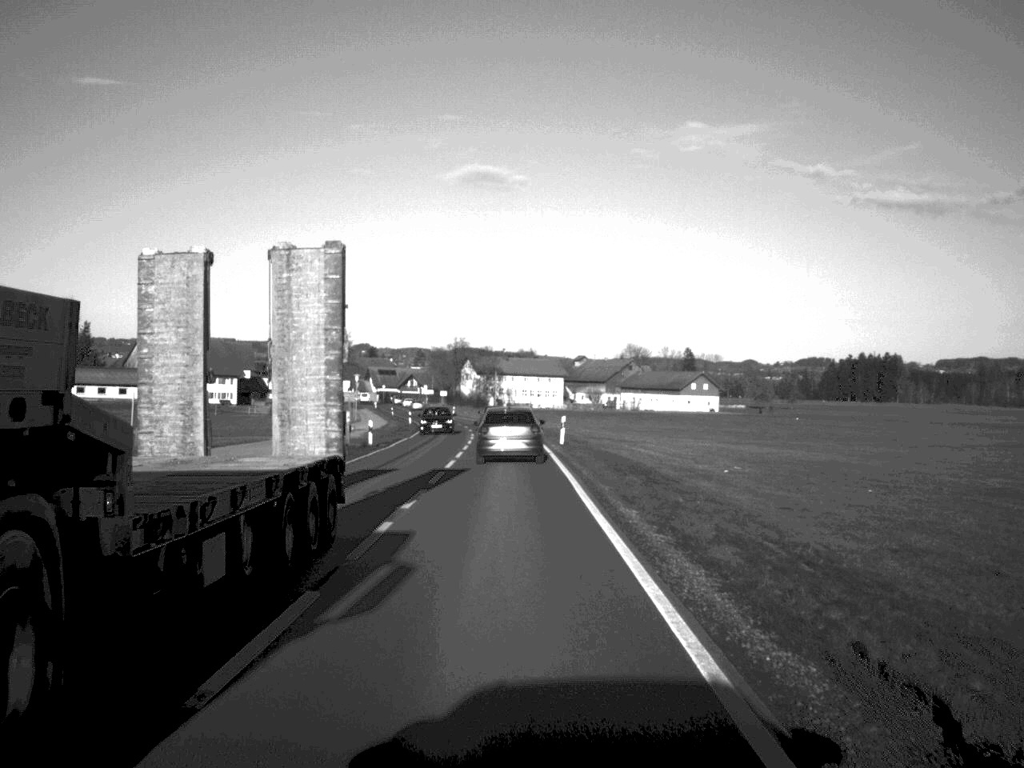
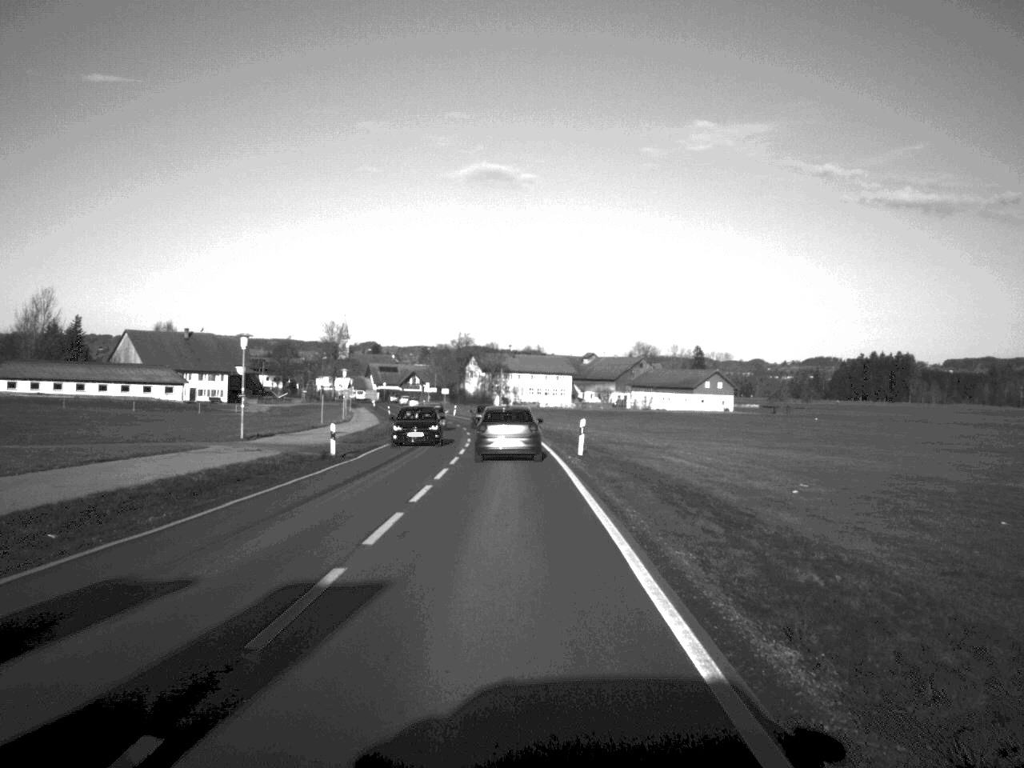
(0.0, +10.9) m; 0°
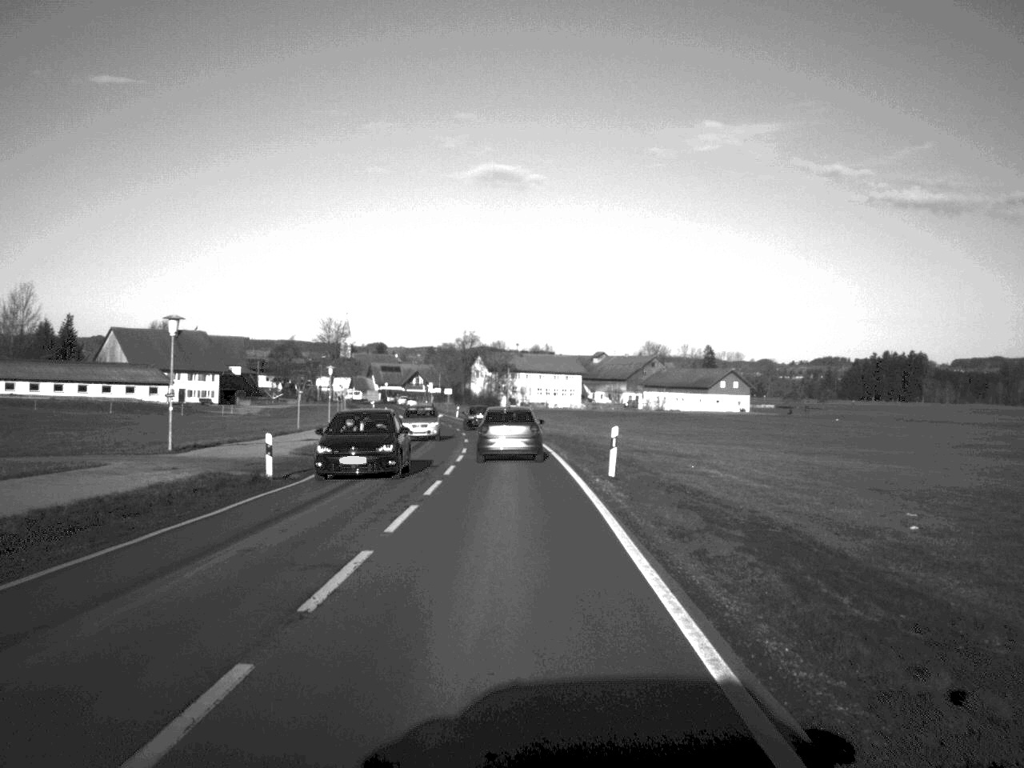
(0.0, +10.3) m; 0°
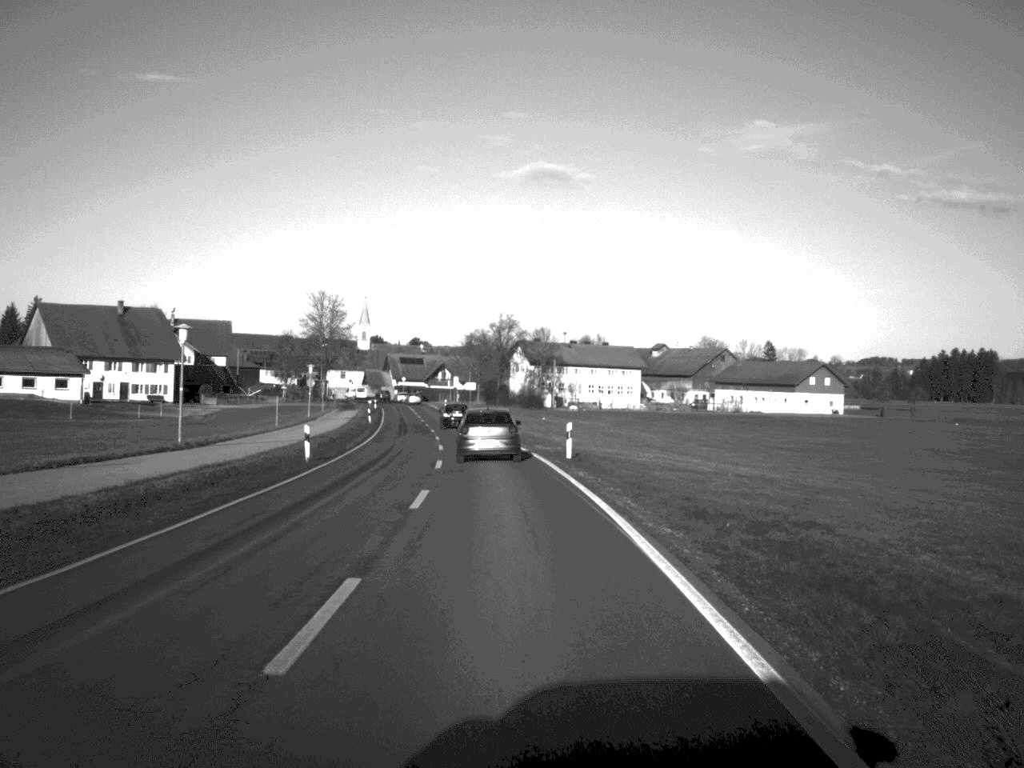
(-0.6, +43.8) m; -2°
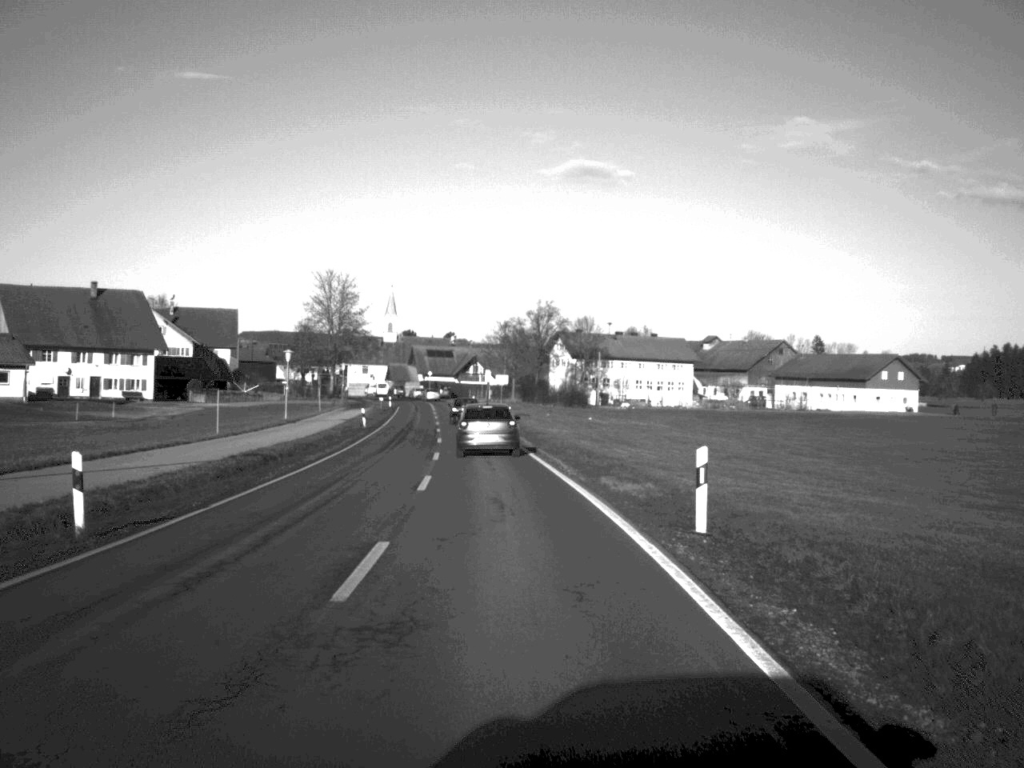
(-0.3, +21.2) m; -2°
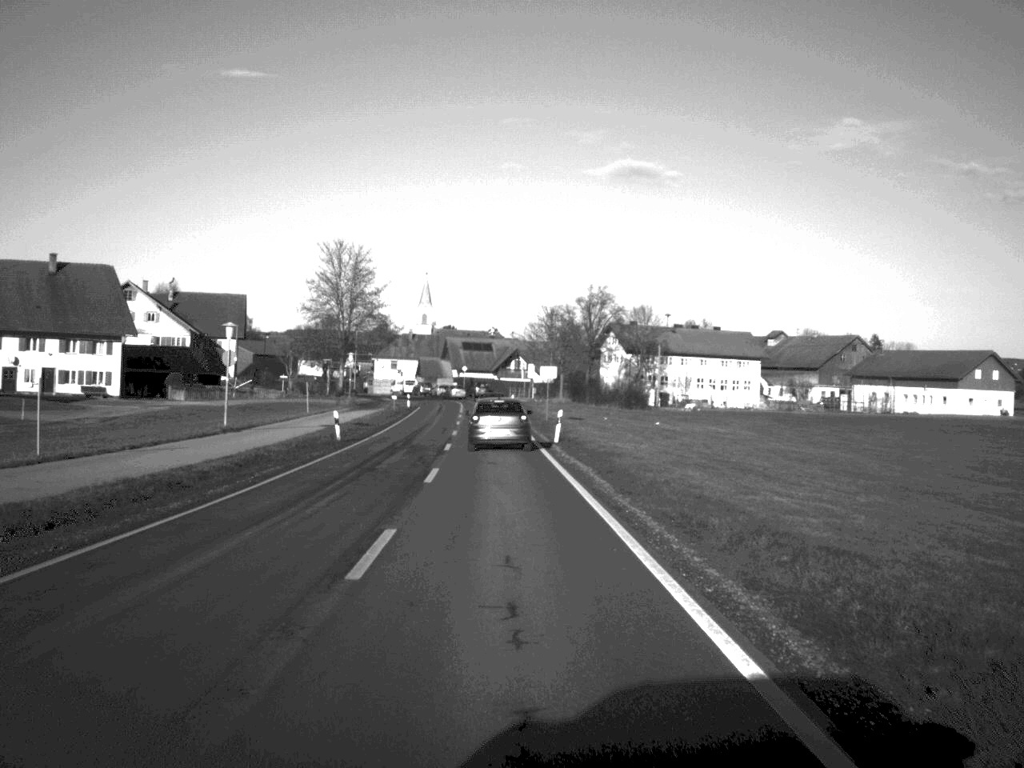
(-0.4, +22.2) m; -2°
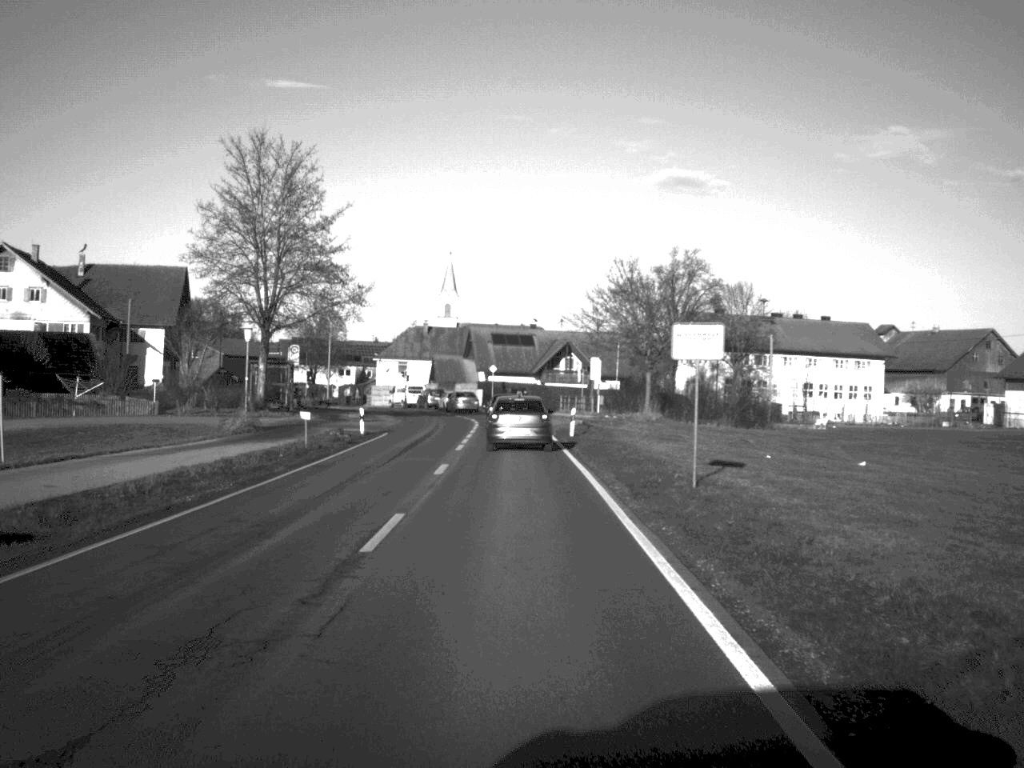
(-1.0, +45.7) m; -2°
